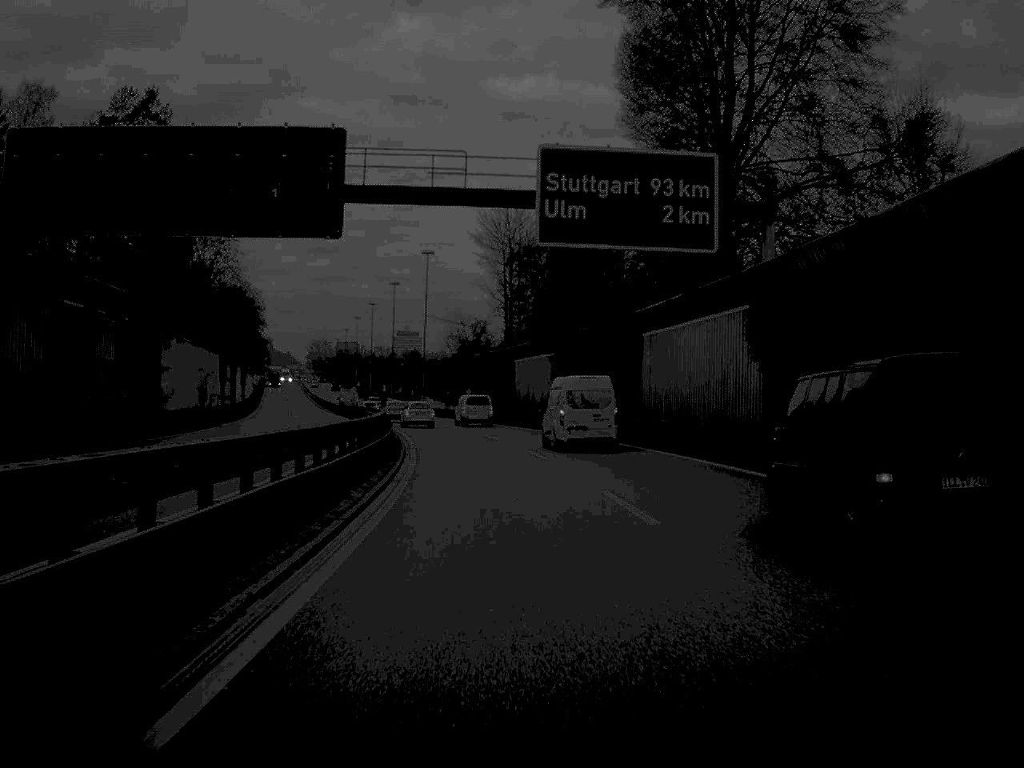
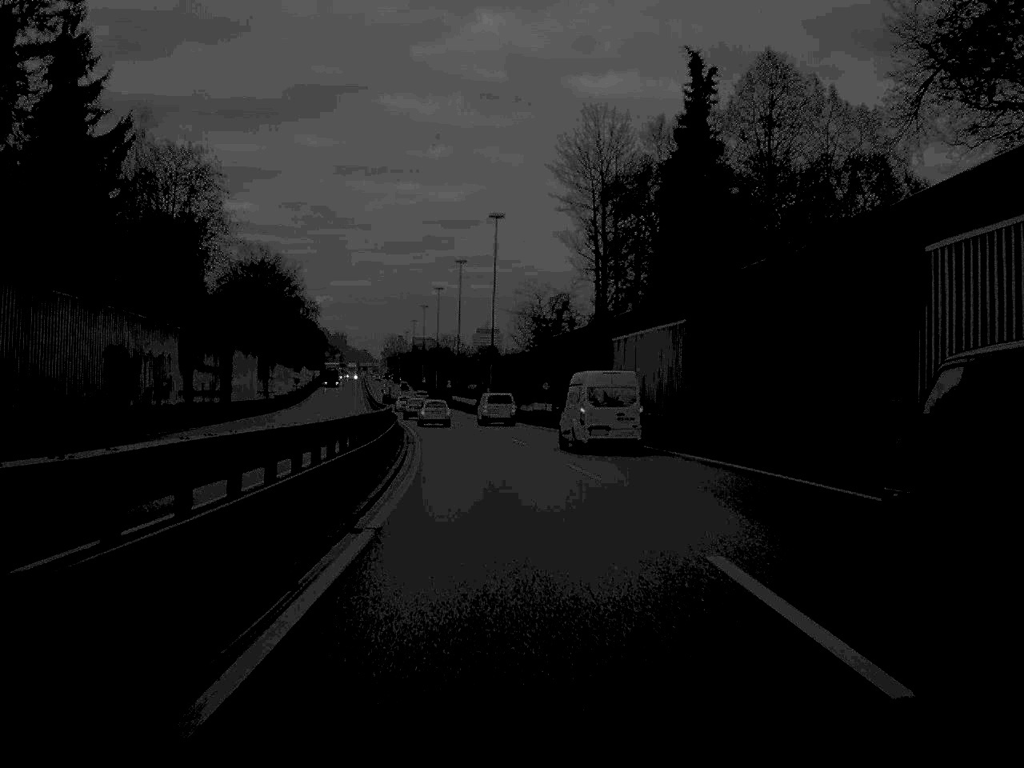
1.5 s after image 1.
(-0.9, +27.3) m; -4°
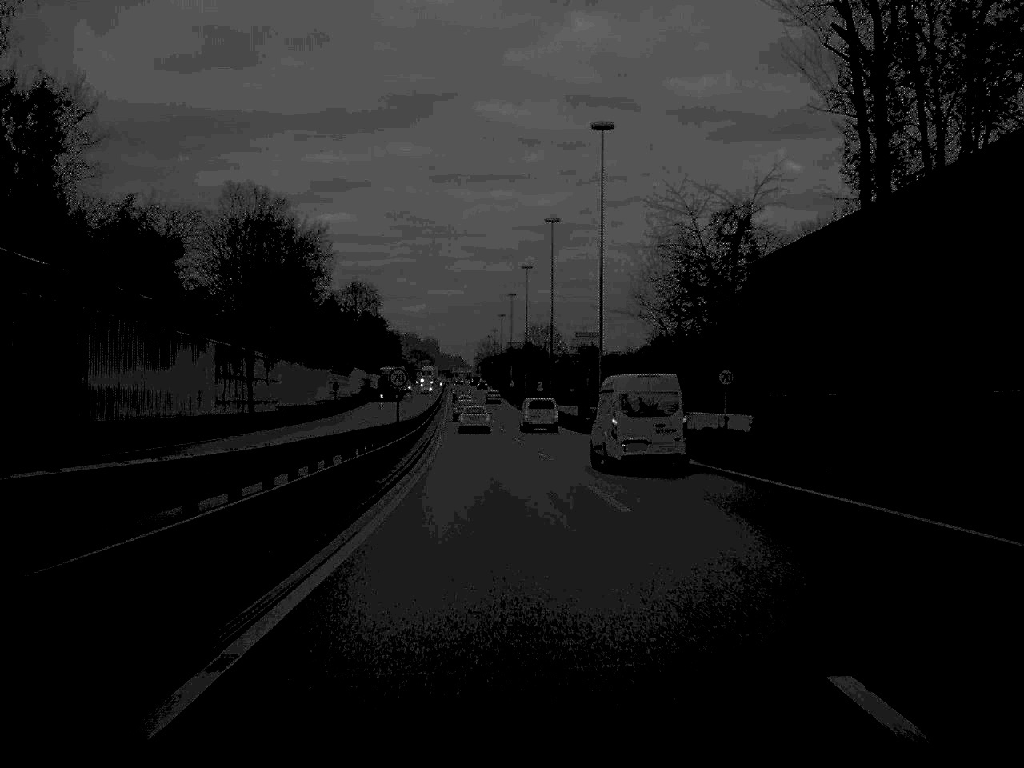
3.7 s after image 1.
(-1.6, +41.0) m; -4°
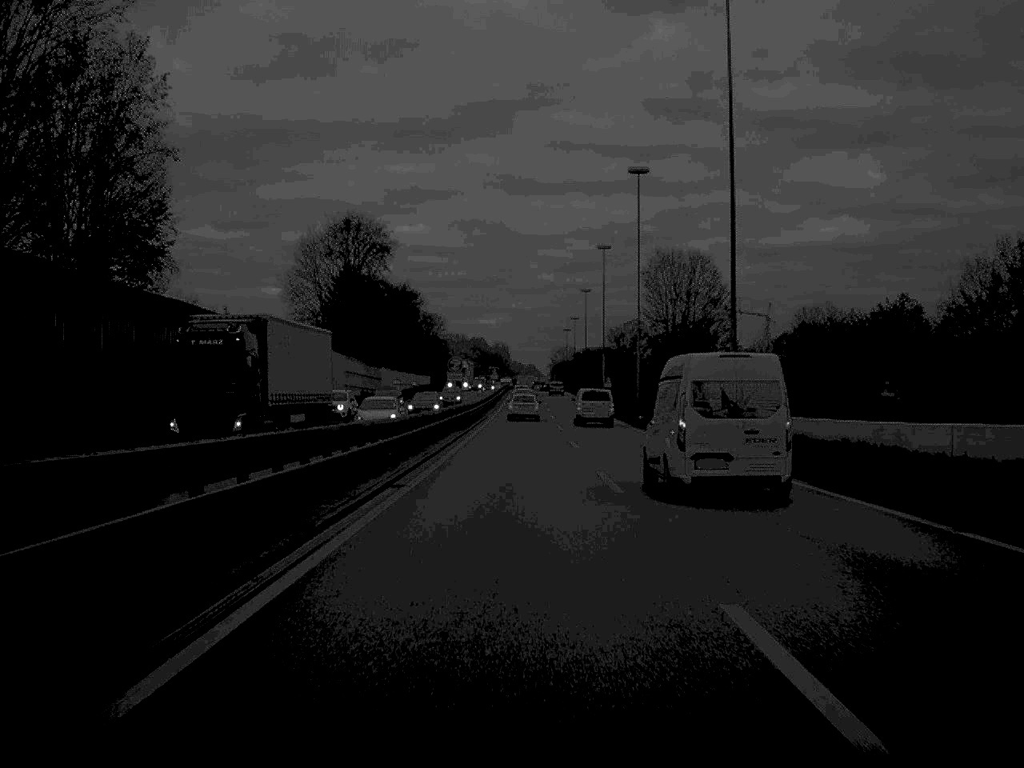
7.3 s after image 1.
(-2.4, +69.0) m; -3°
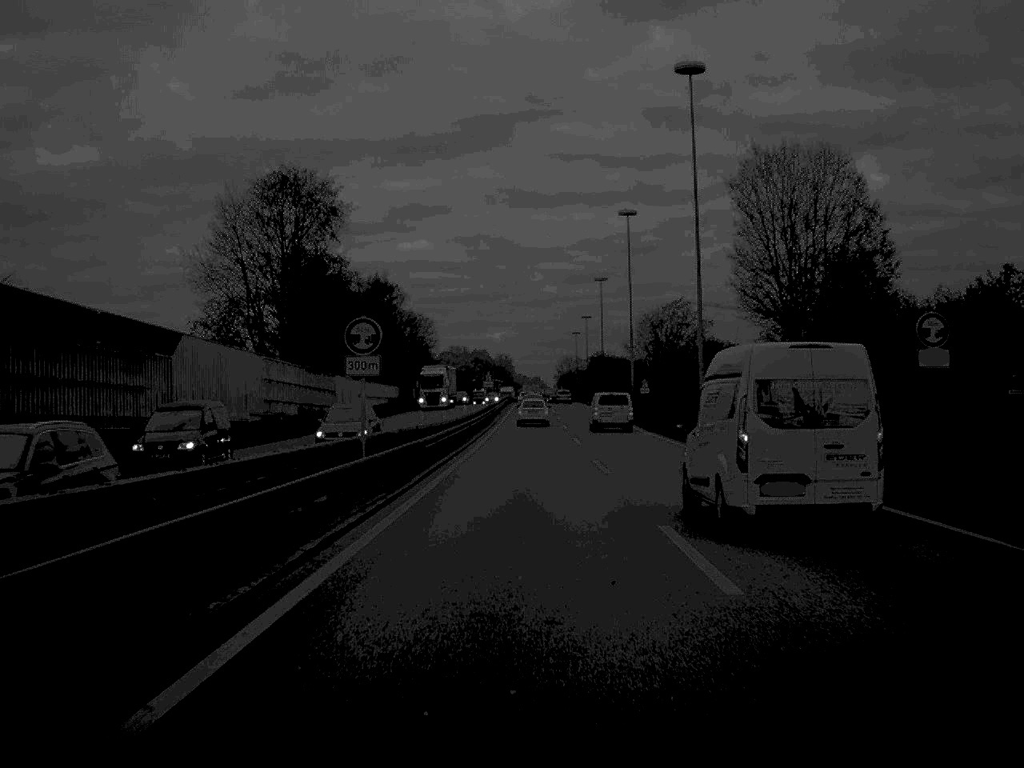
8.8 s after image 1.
(-0.1, +29.1) m; 0°
